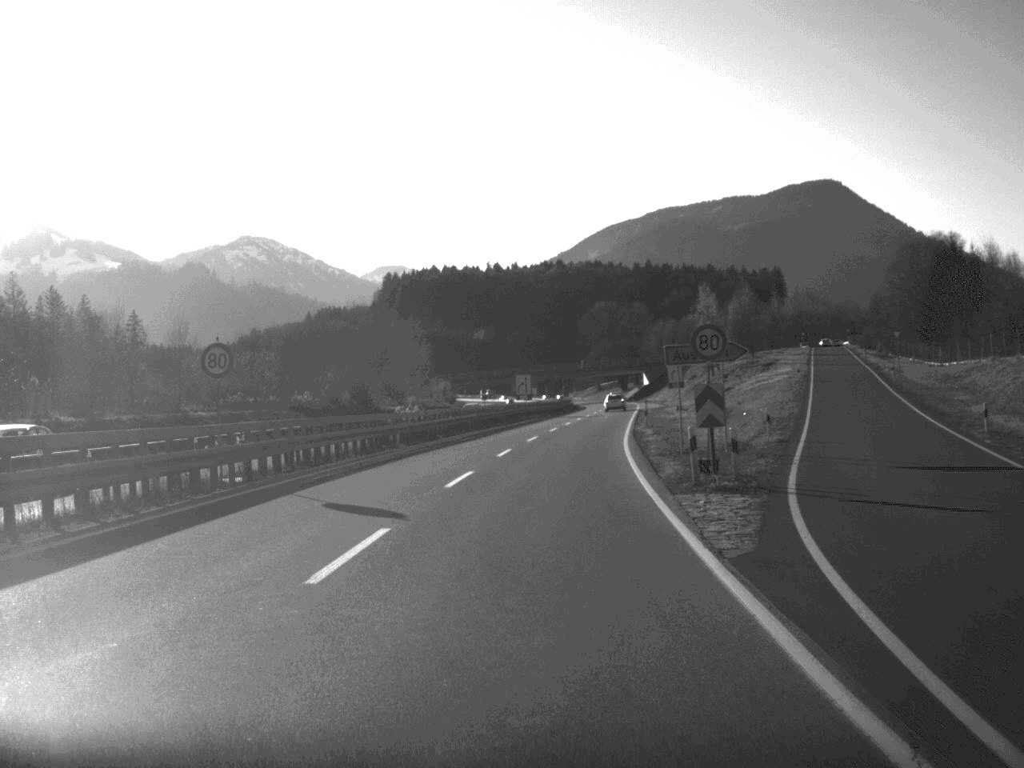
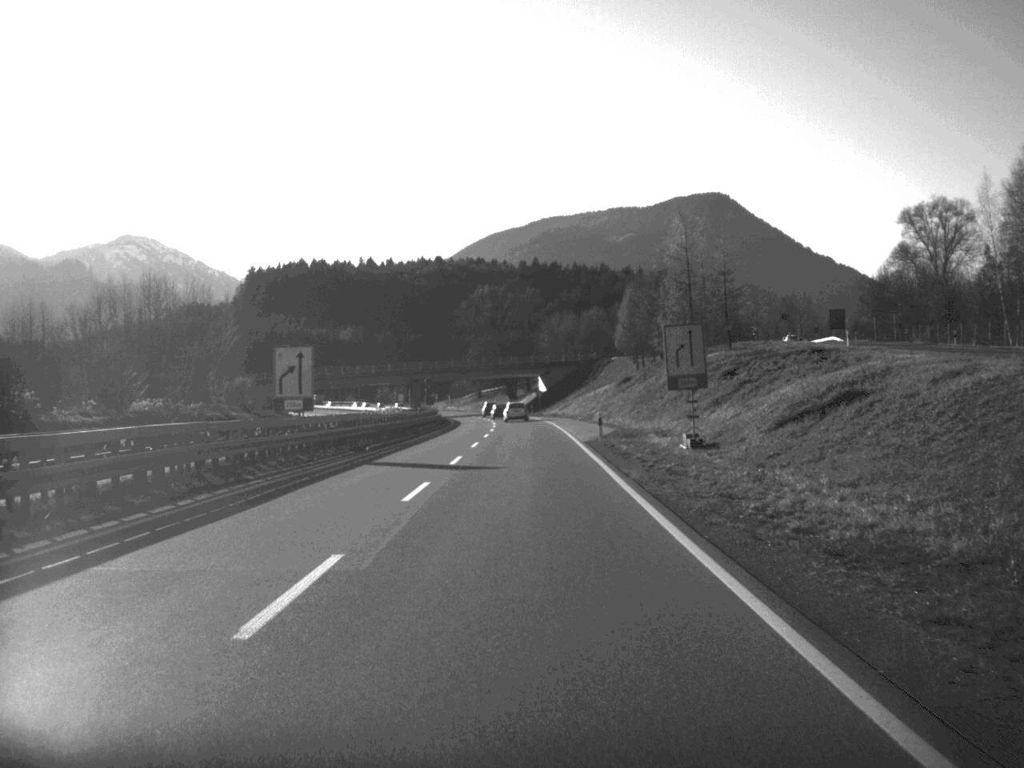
(+3.2, +61.7) m; +5°
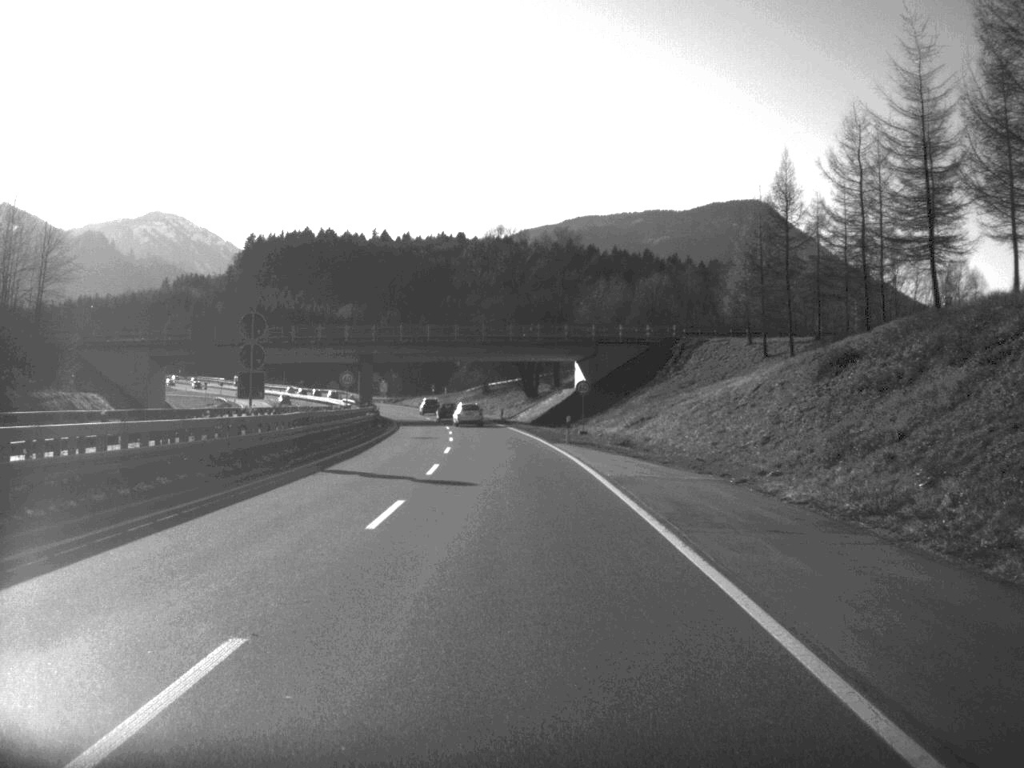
(-0.1, +75.9) m; -1°
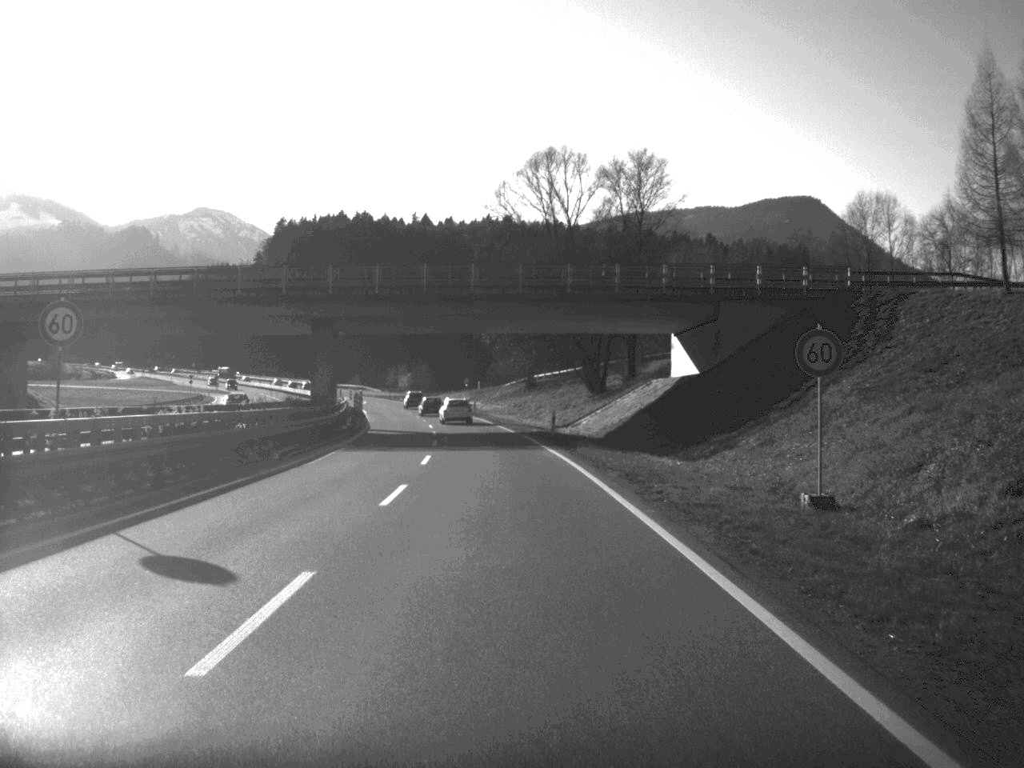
(-0.9, +44.6) m; -2°
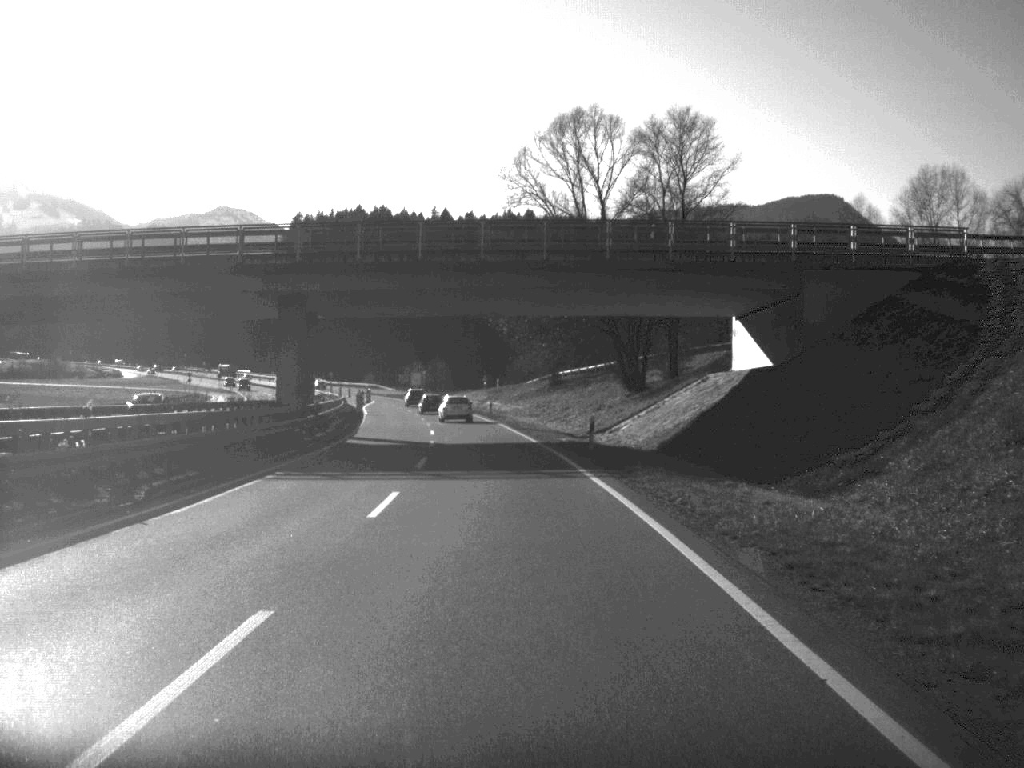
(-0.1, +14.0) m; -1°
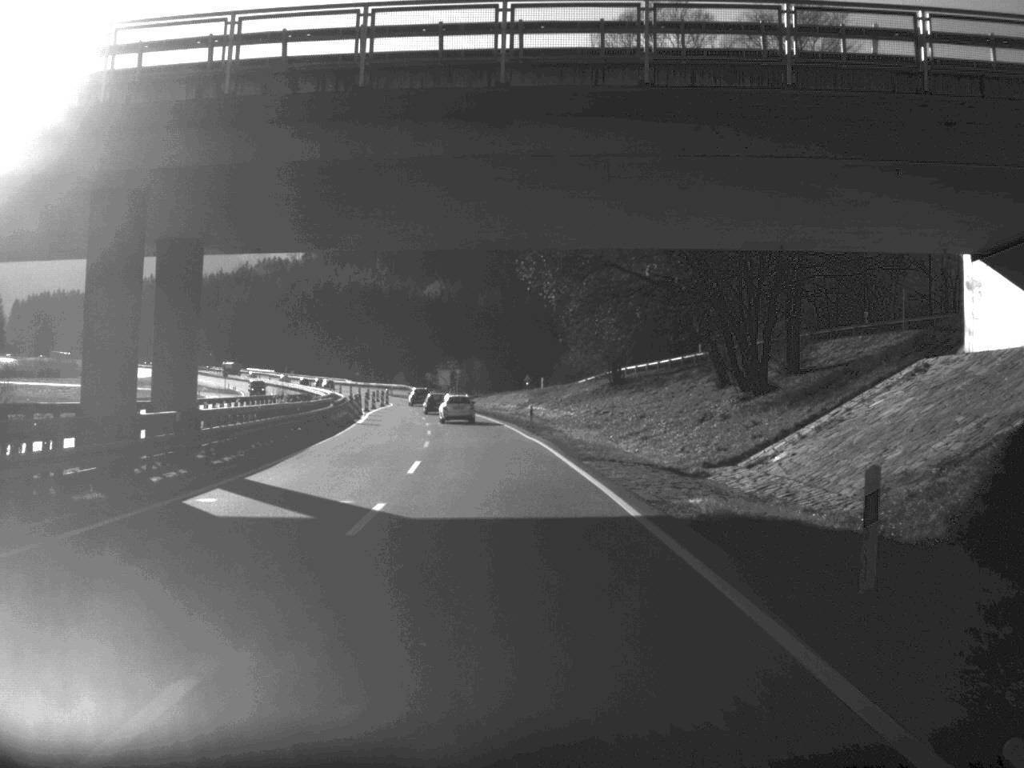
(-0.5, +26.1) m; -2°
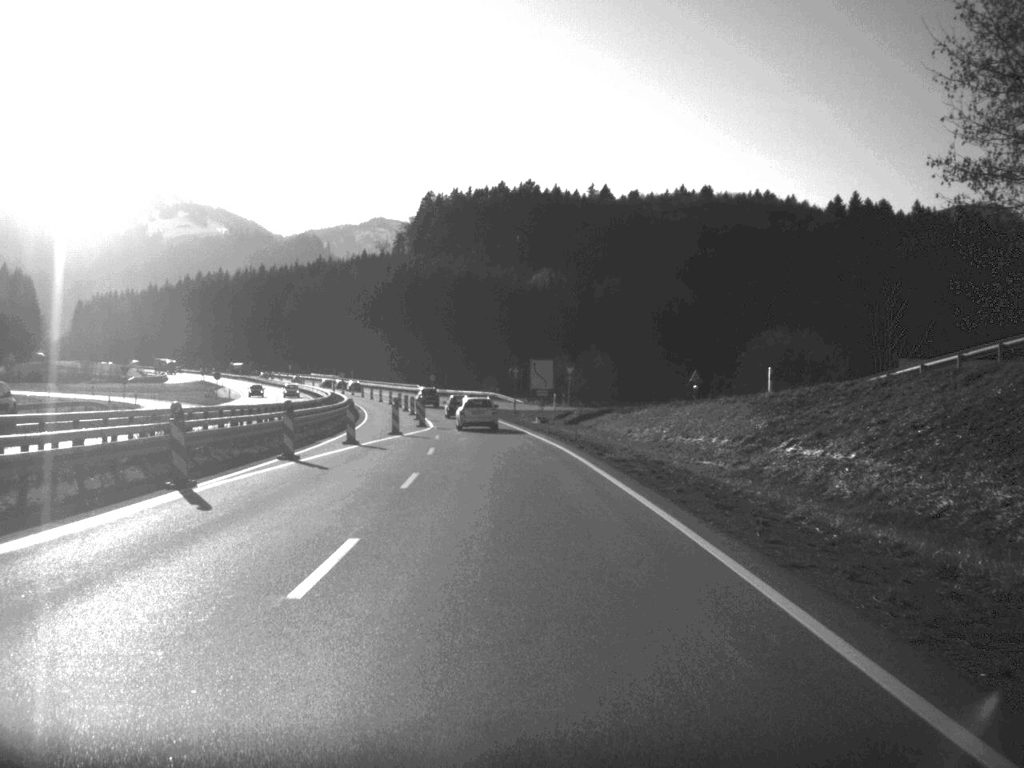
(-3.1, +64.3) m; -5°
